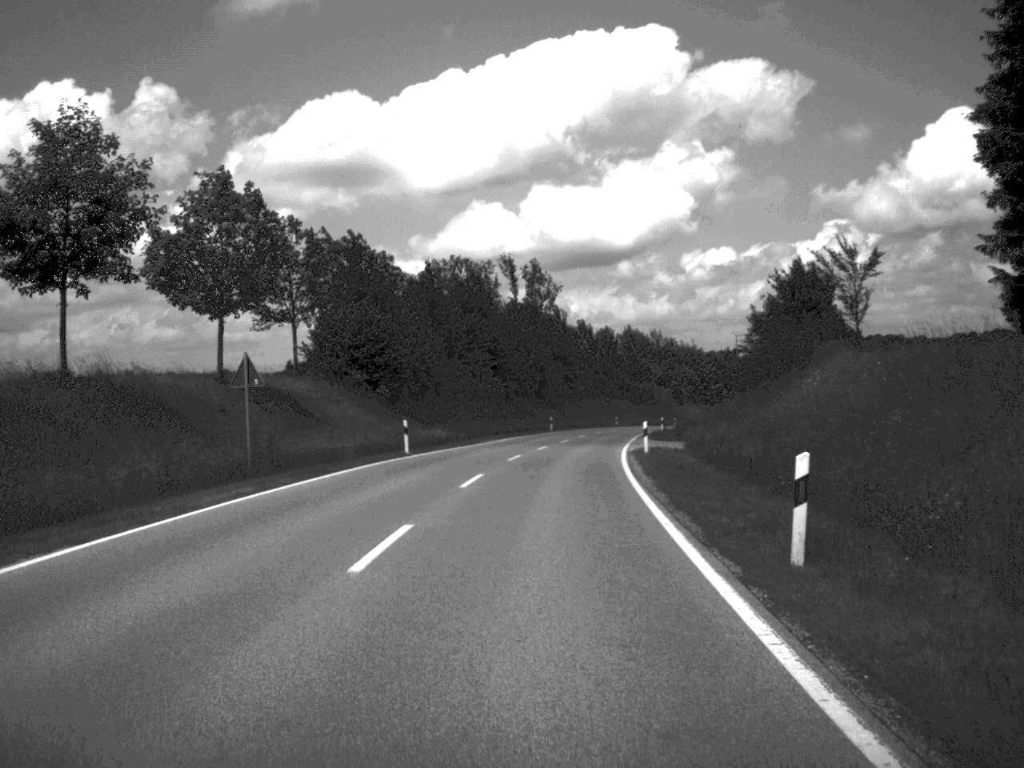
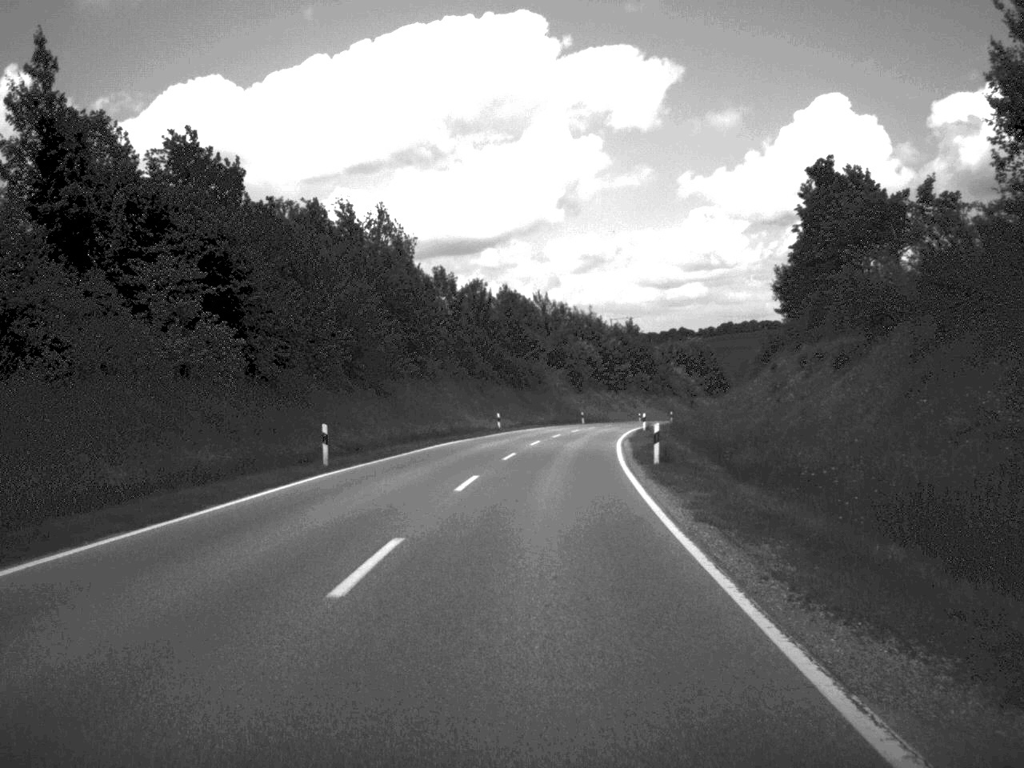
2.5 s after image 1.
(+3.1, +59.0) m; +6°
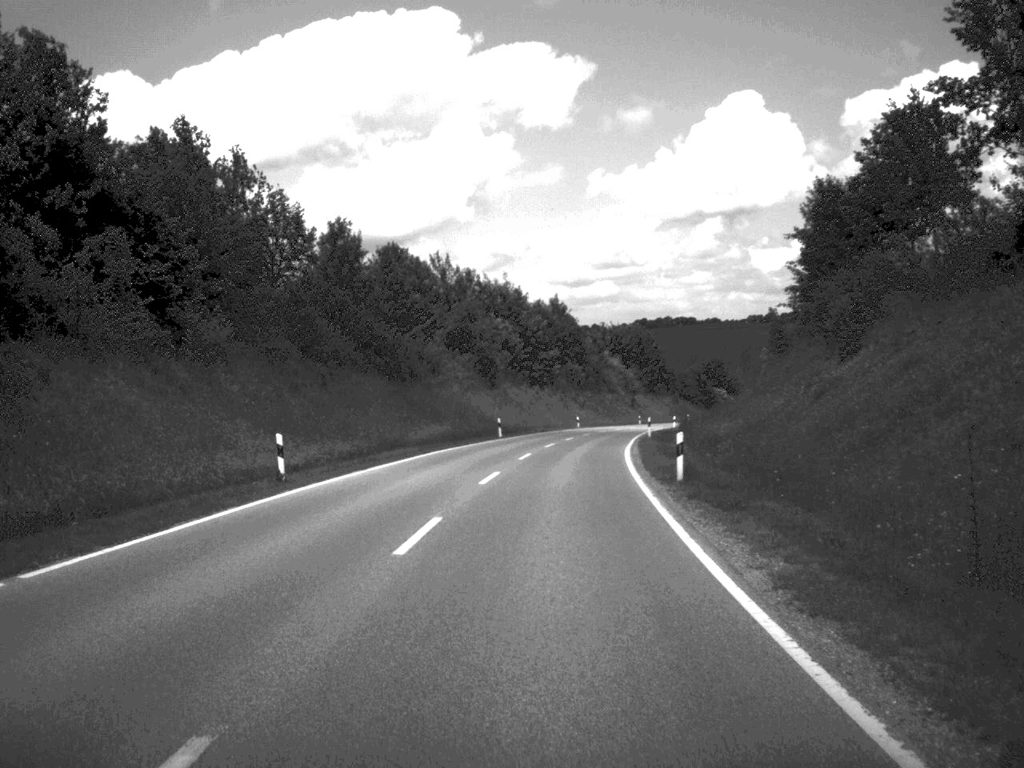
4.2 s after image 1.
(+1.5, +43.4) m; +4°
